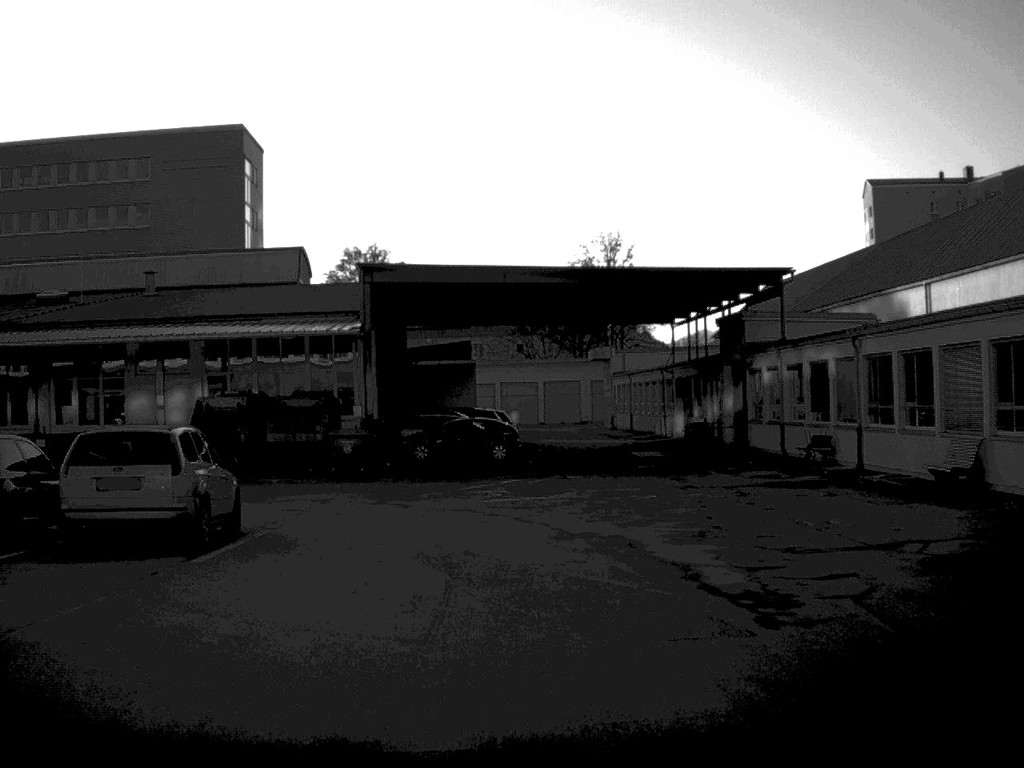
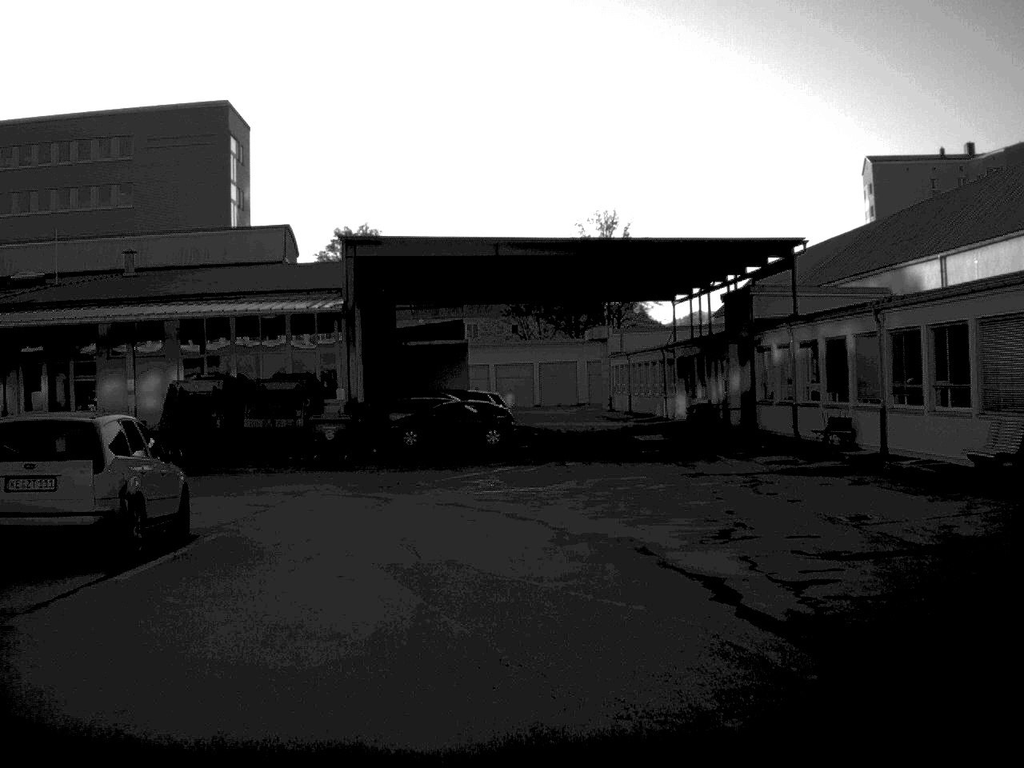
(0.0, +2.5) m; 0°
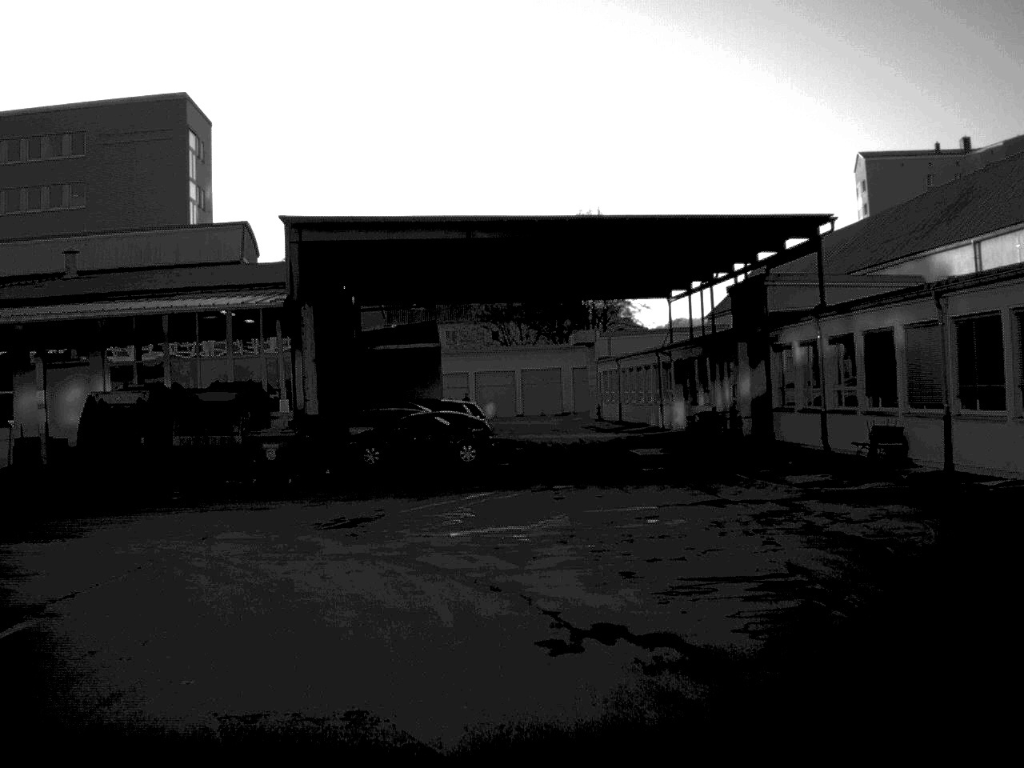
(0.0, +5.8) m; +1°
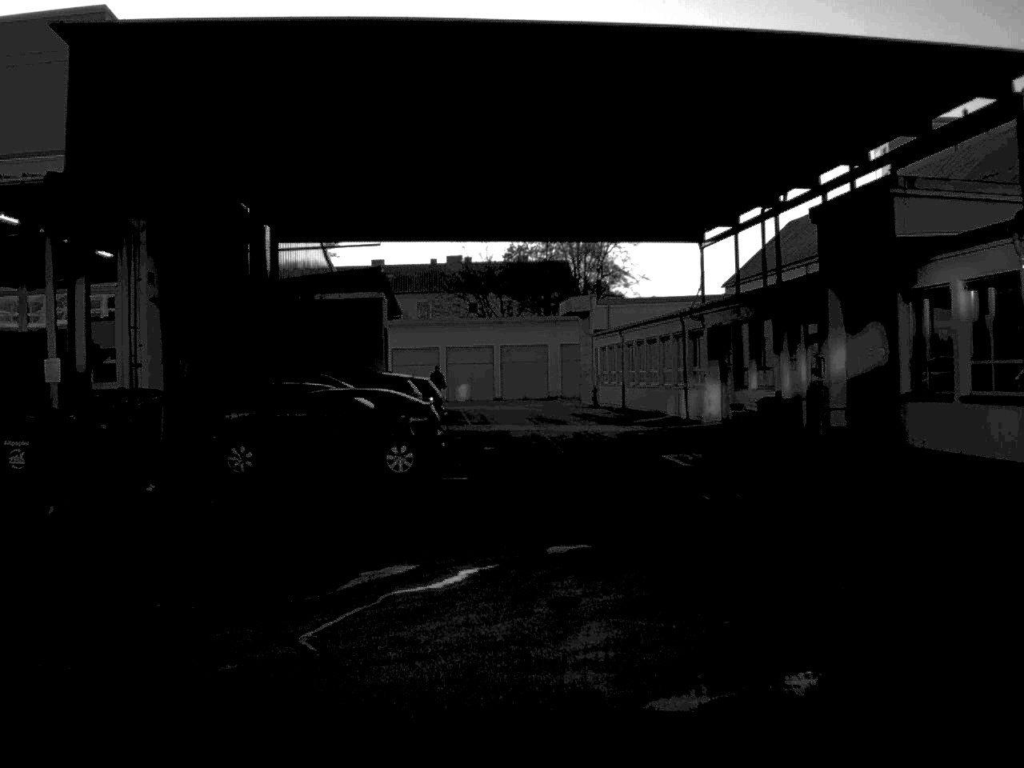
(+0.1, +14.1) m; +1°
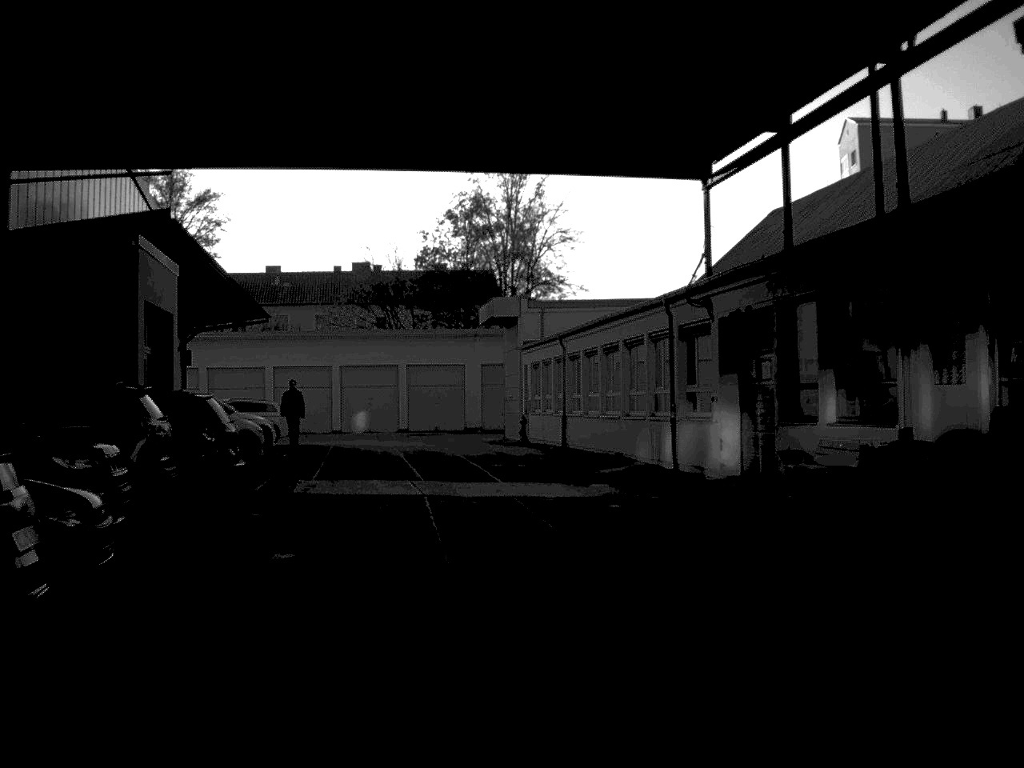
(+0.6, +15.5) m; +3°
